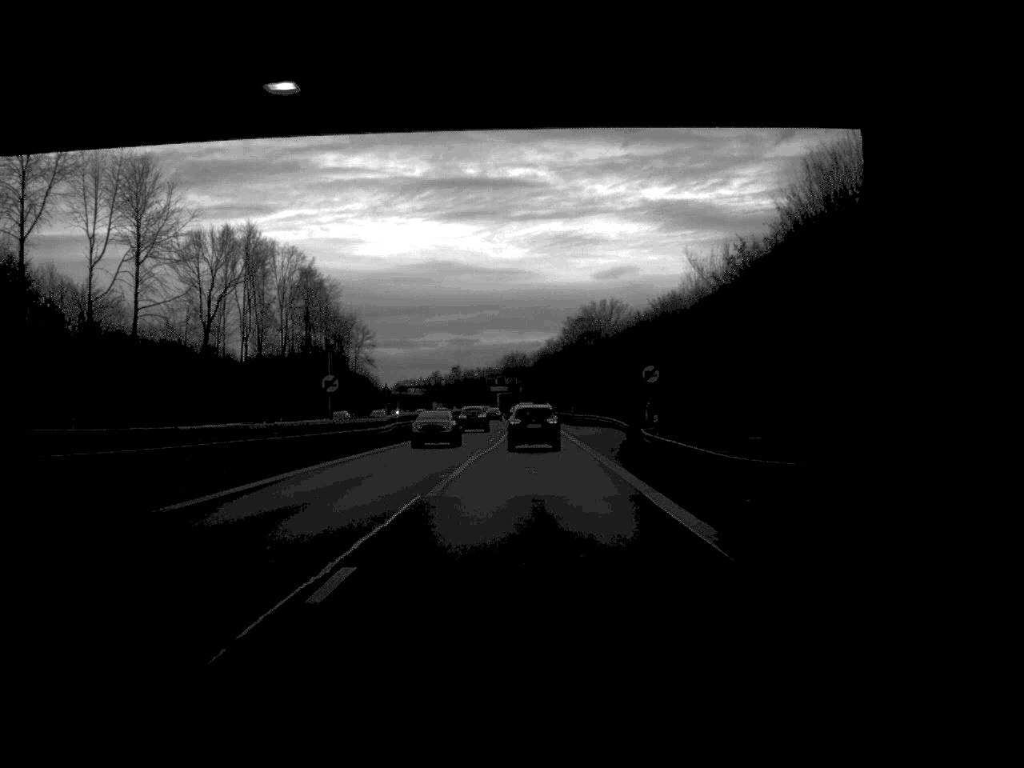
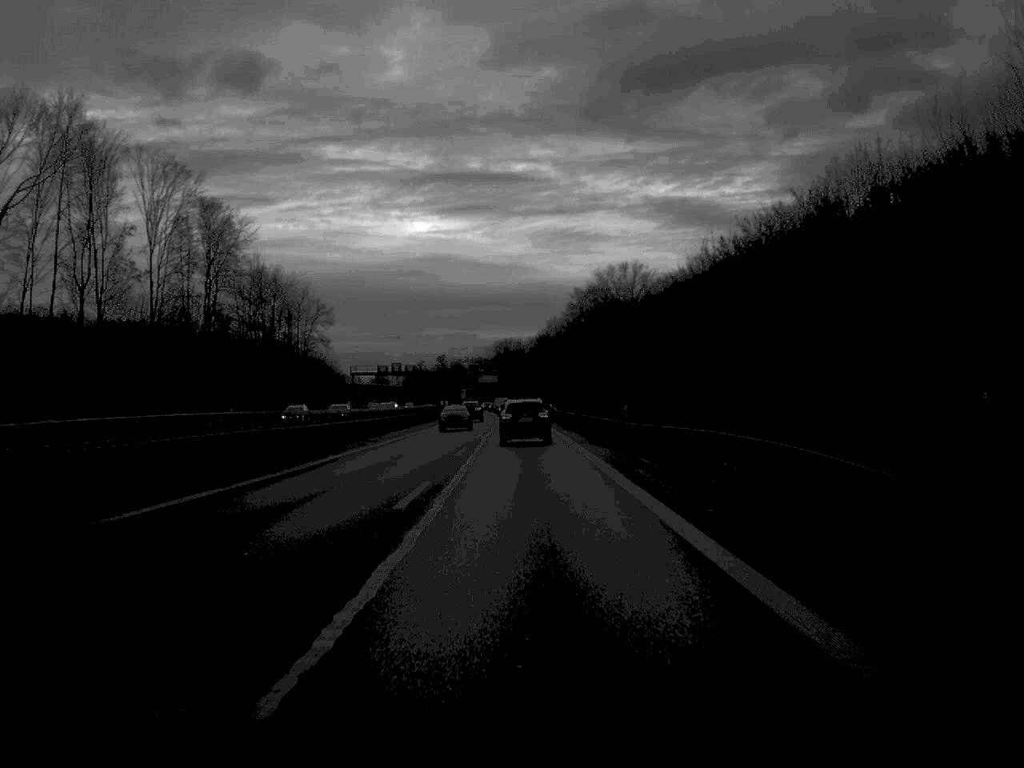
(+0.1, +57.6) m; 0°
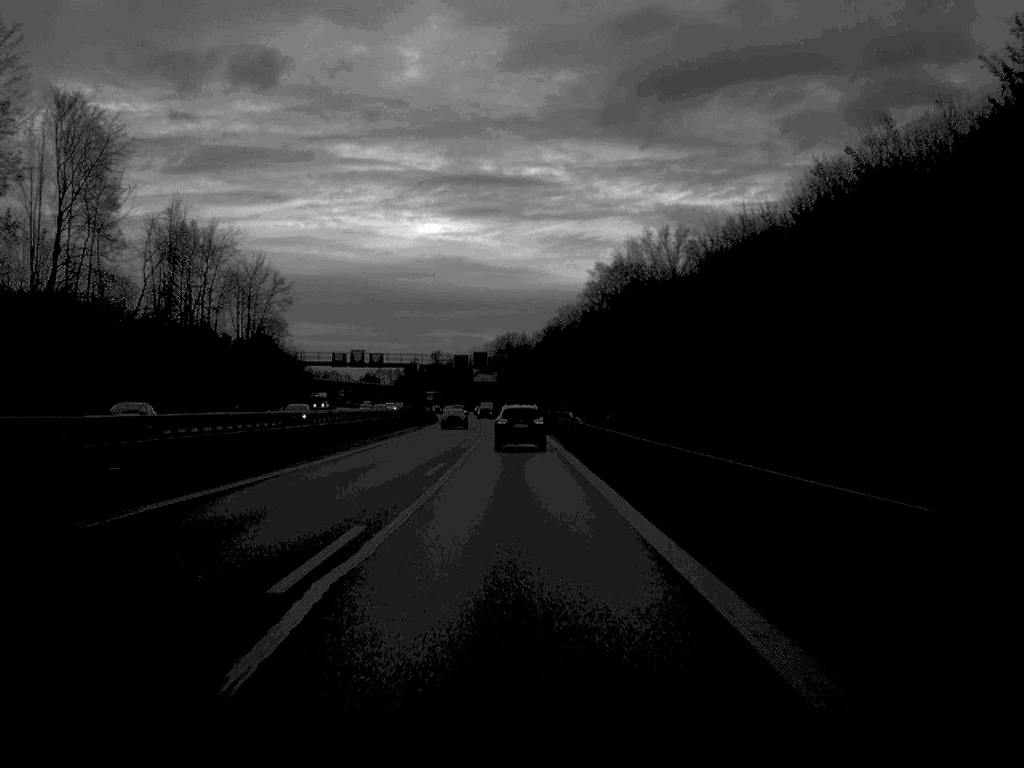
(0.0, +44.7) m; 0°
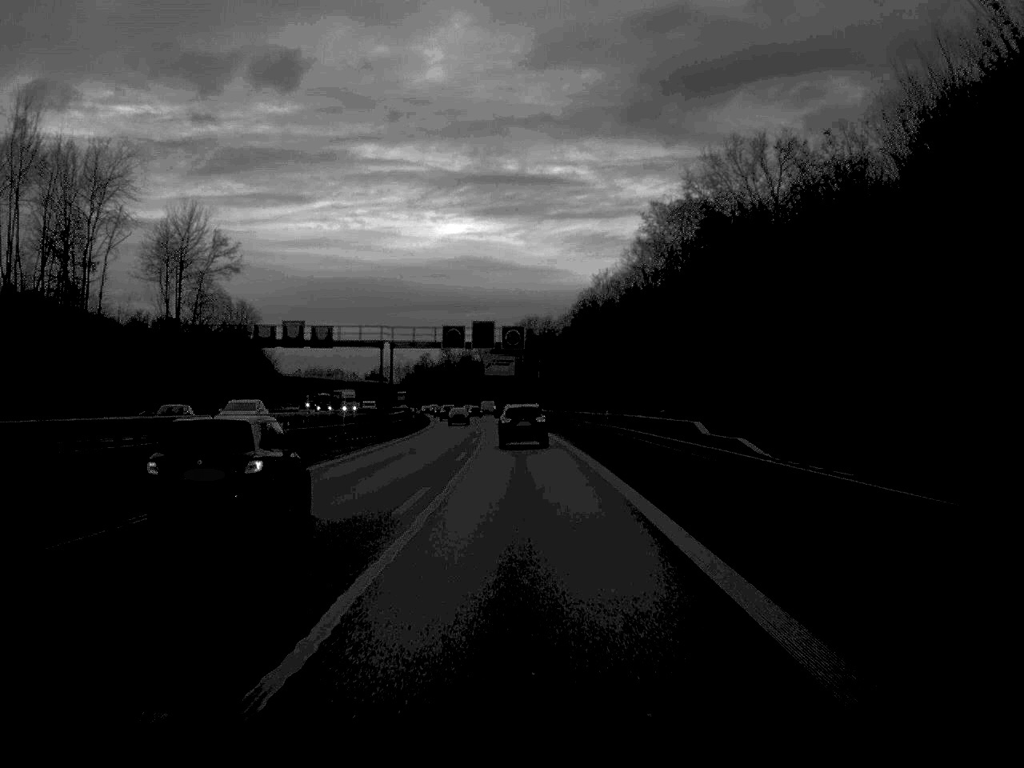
(-0.4, +46.8) m; -1°
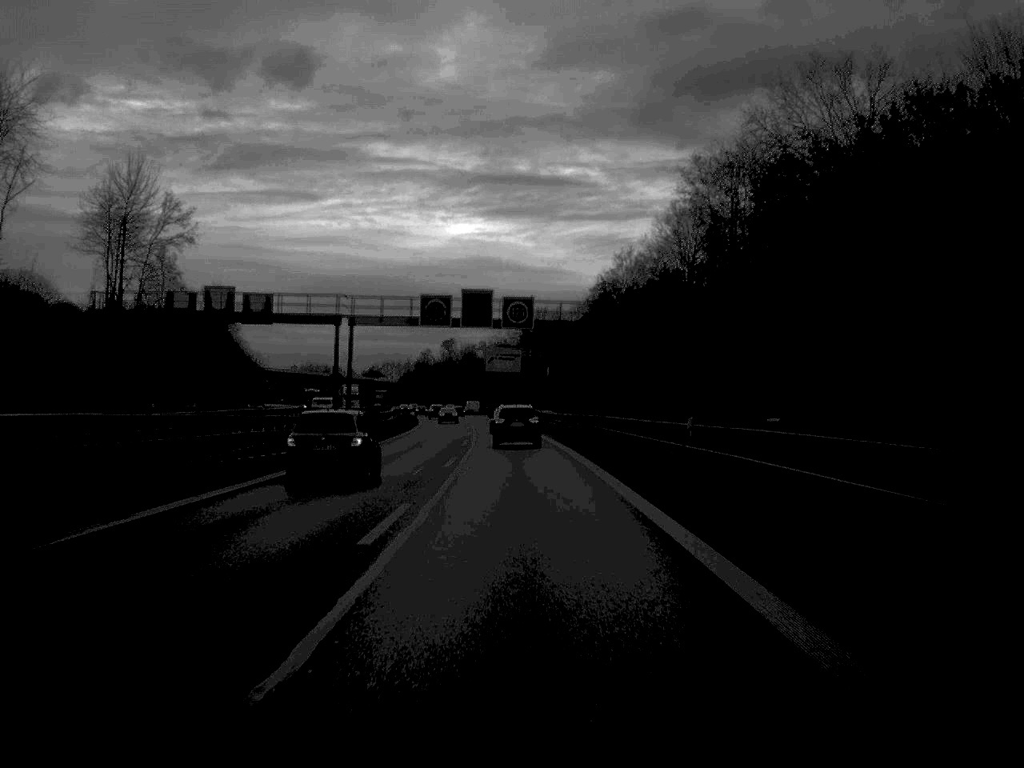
(-0.1, +22.5) m; 0°
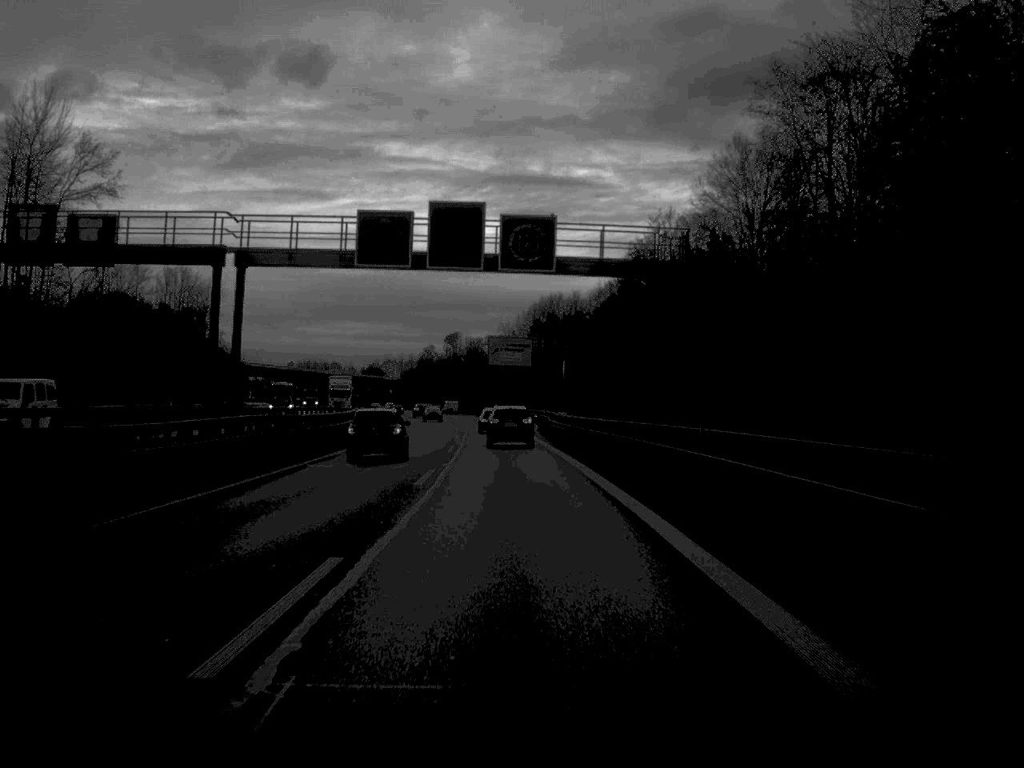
(-0.1, +25.7) m; 0°
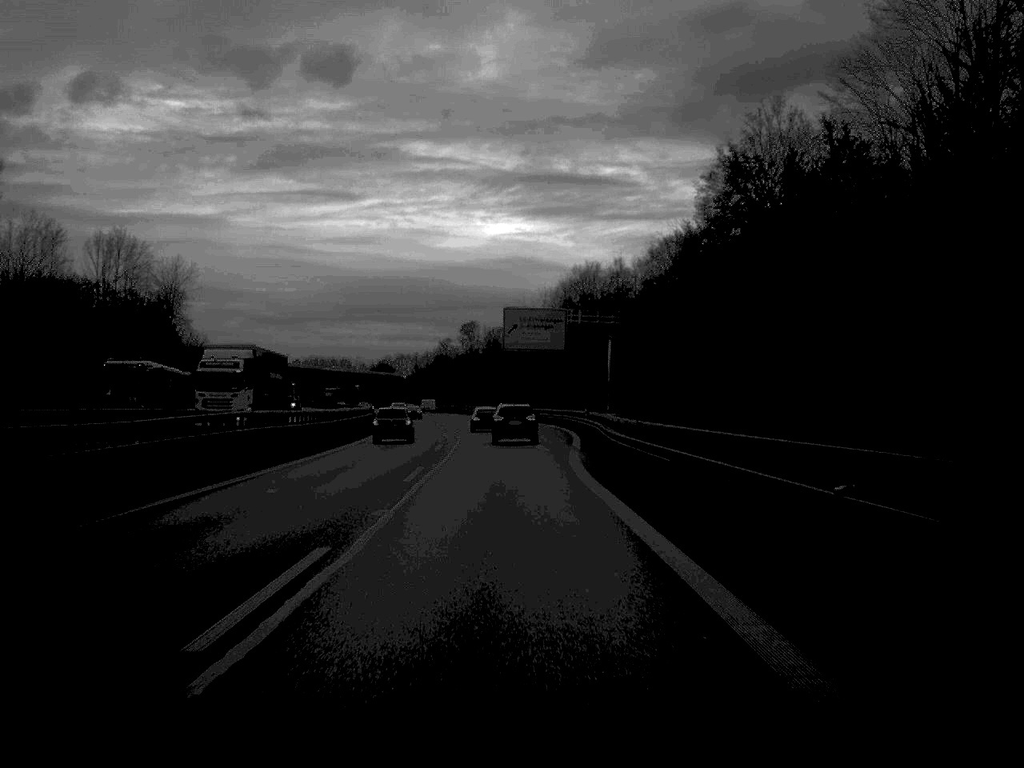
(-0.3, +35.8) m; -1°
